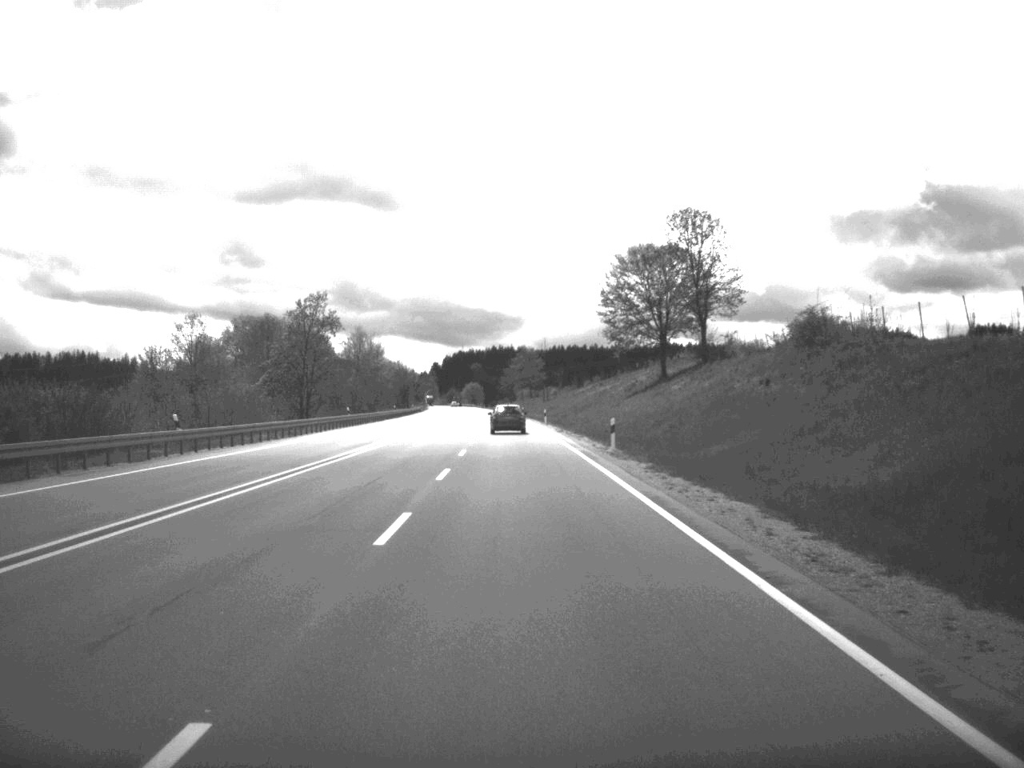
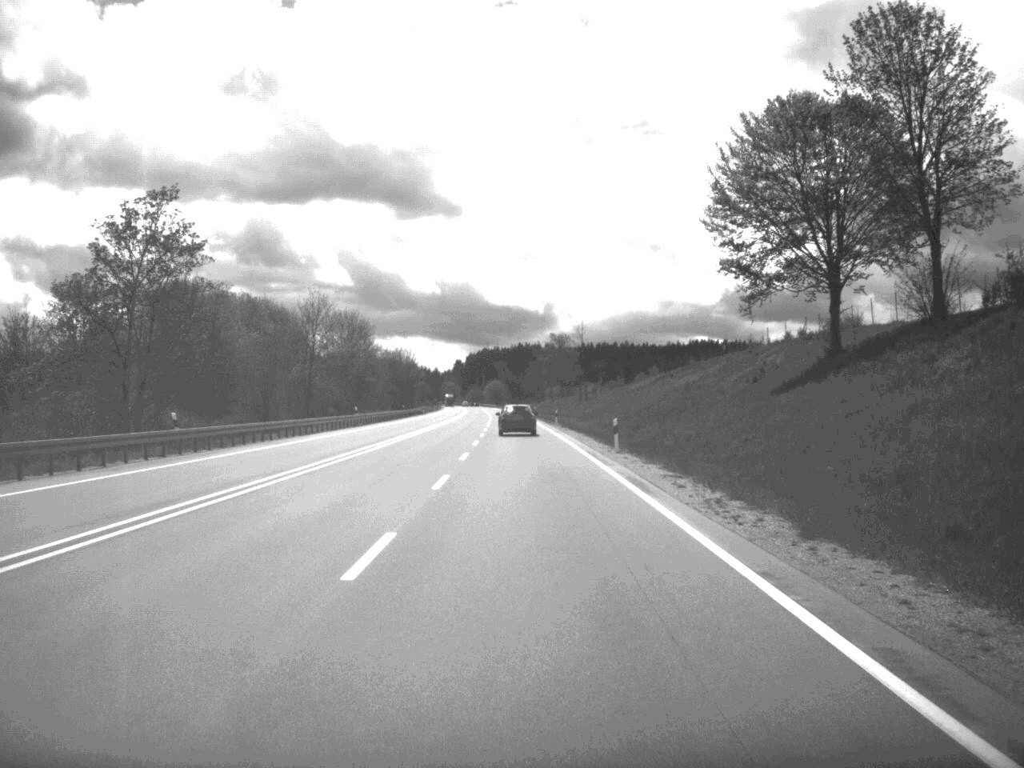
(-0.6, +50.3) m; -1°
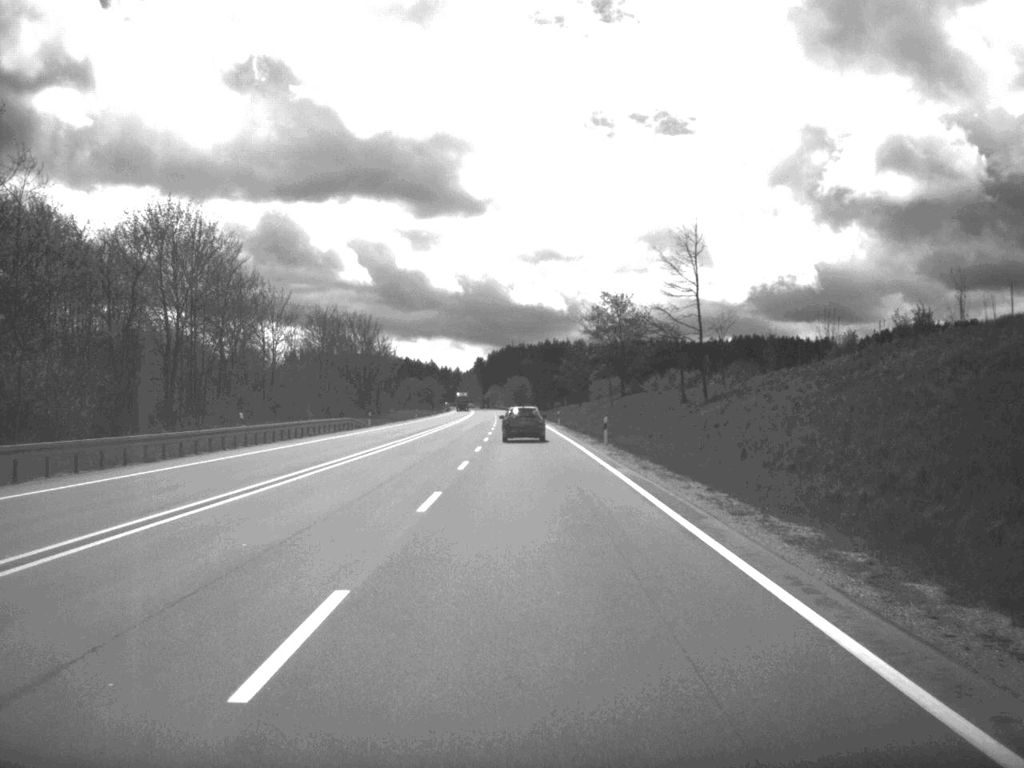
(-1.2, +87.5) m; -1°
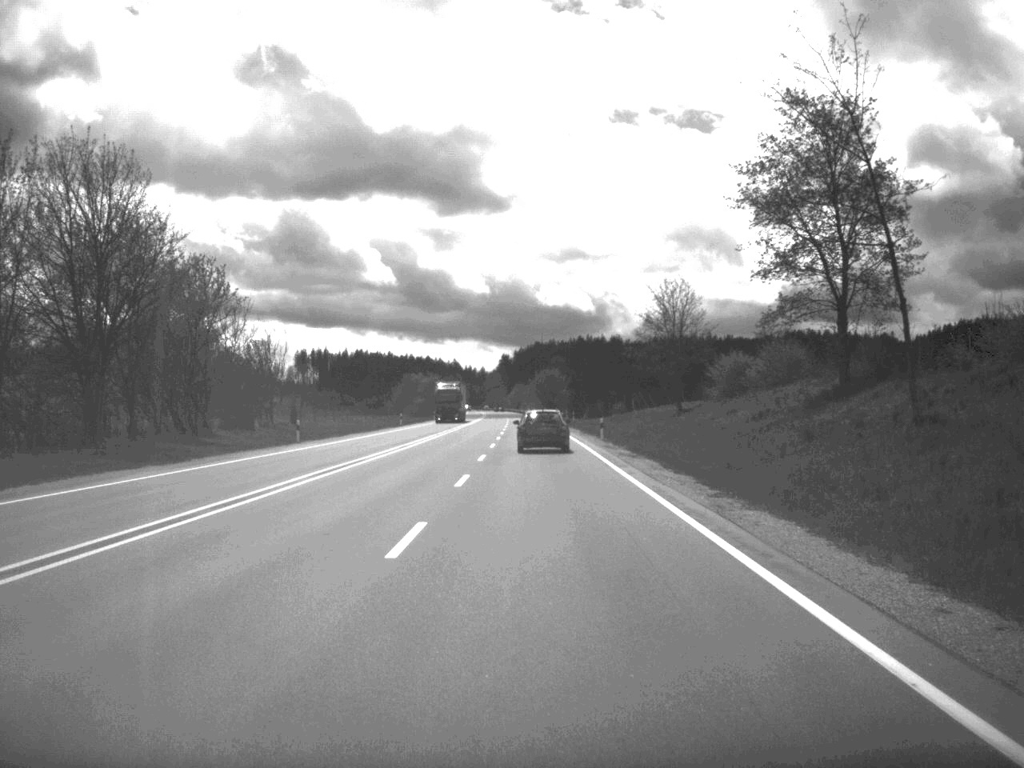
(-0.8, +88.4) m; -2°
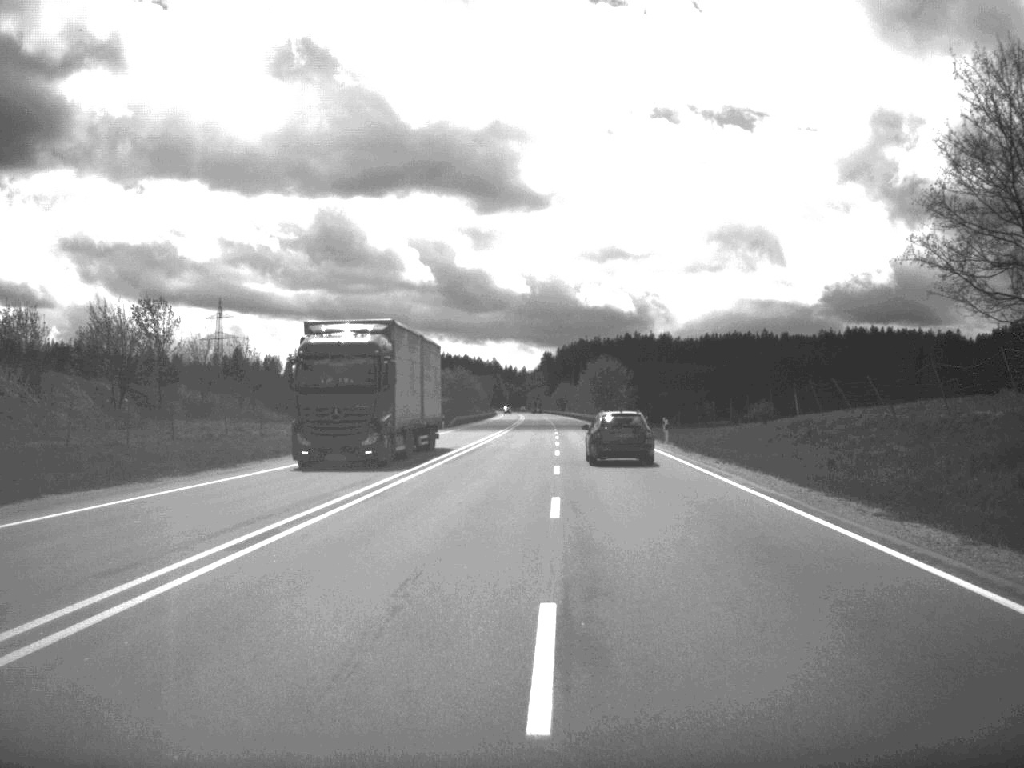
(-1.2, +54.6) m; -2°
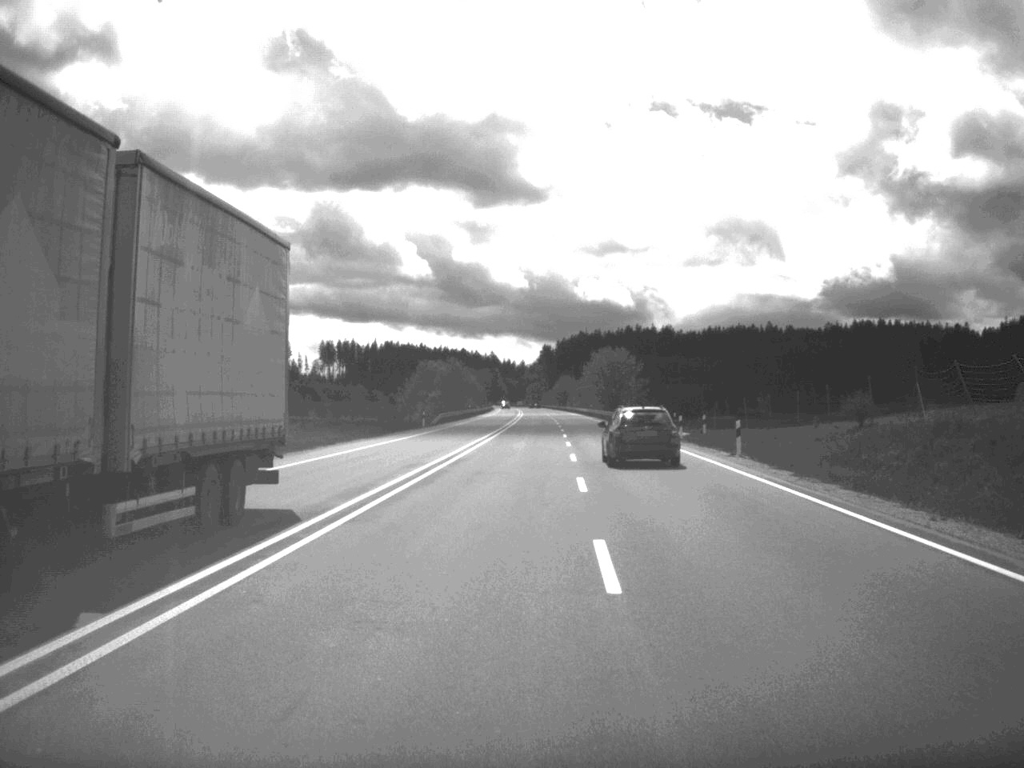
(0.0, +19.4) m; 0°
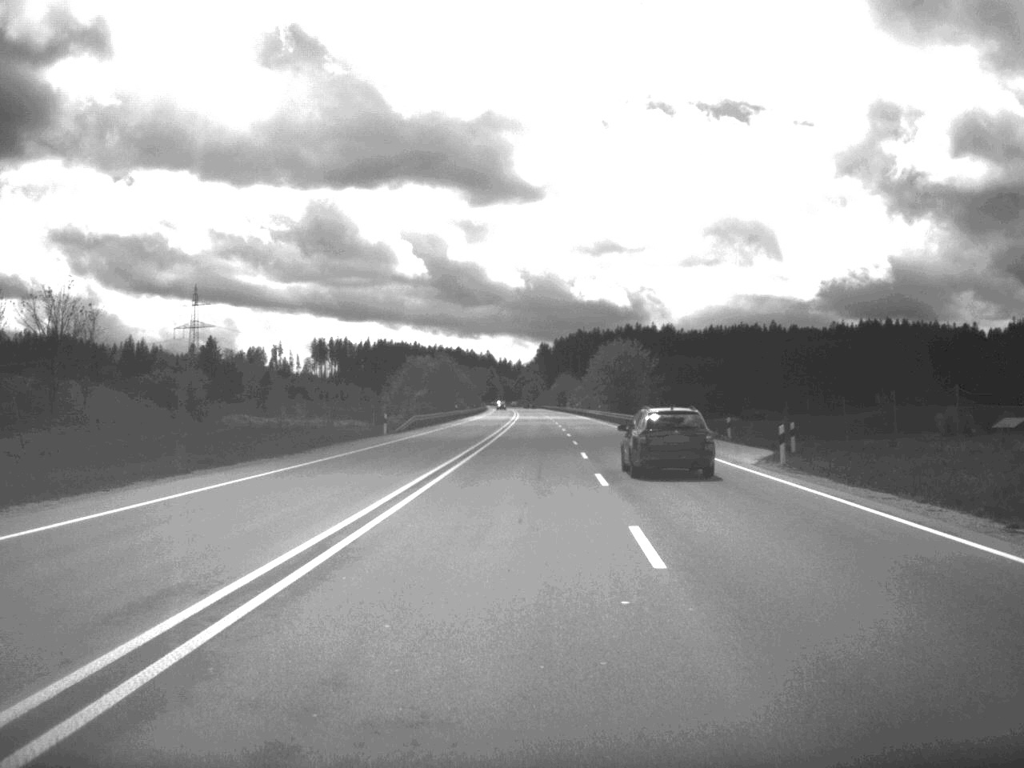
(0.0, +22.1) m; 0°
